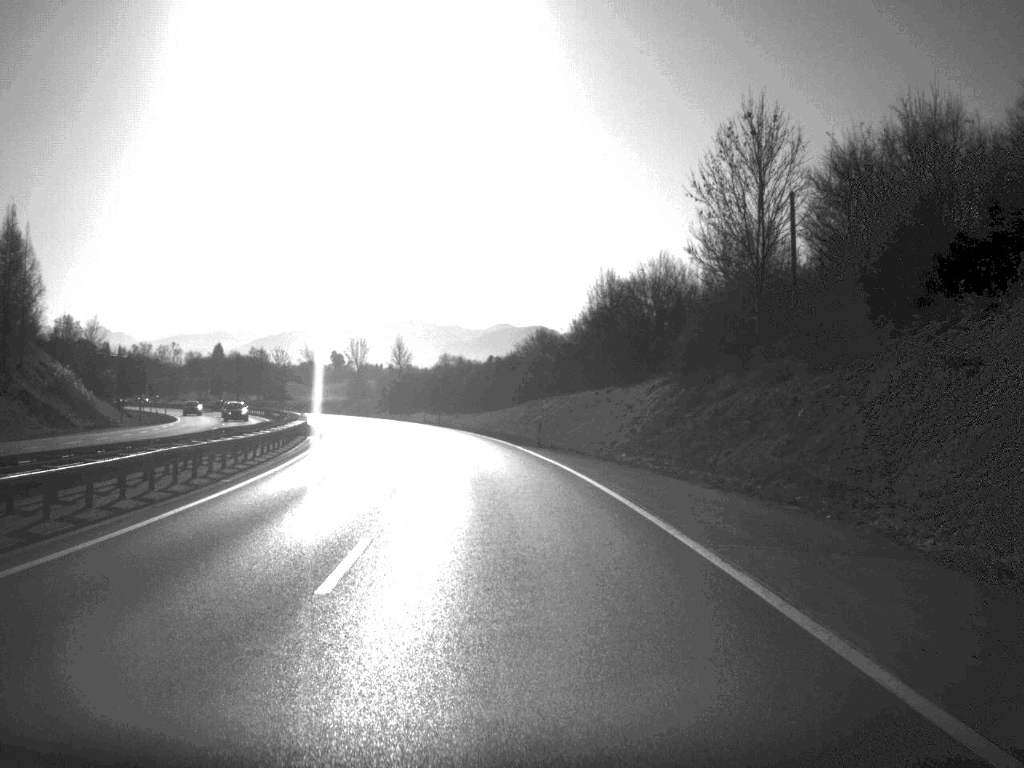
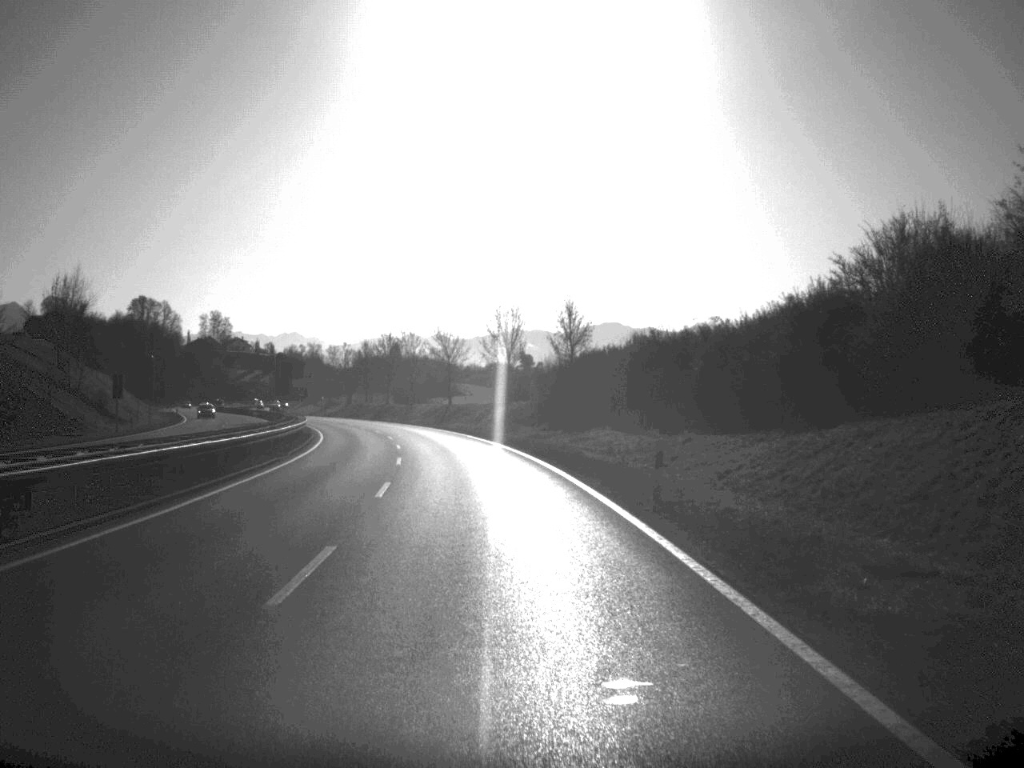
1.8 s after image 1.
(-4.6, +61.0) m; -9°
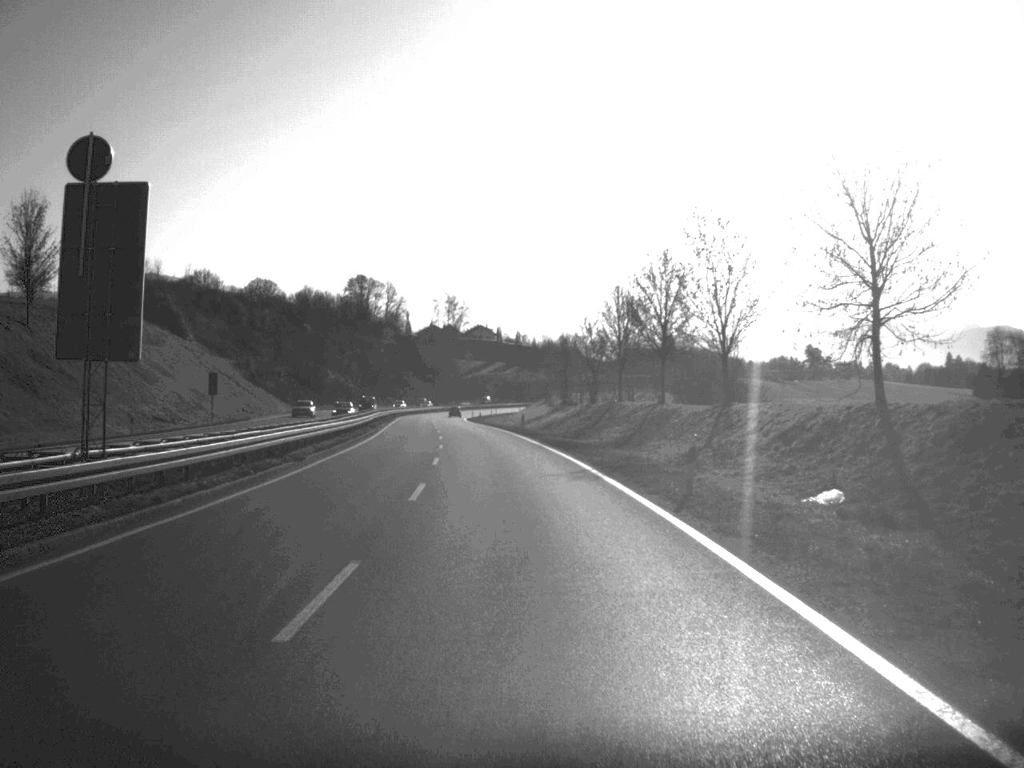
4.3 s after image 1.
(-9.5, +85.3) m; -12°
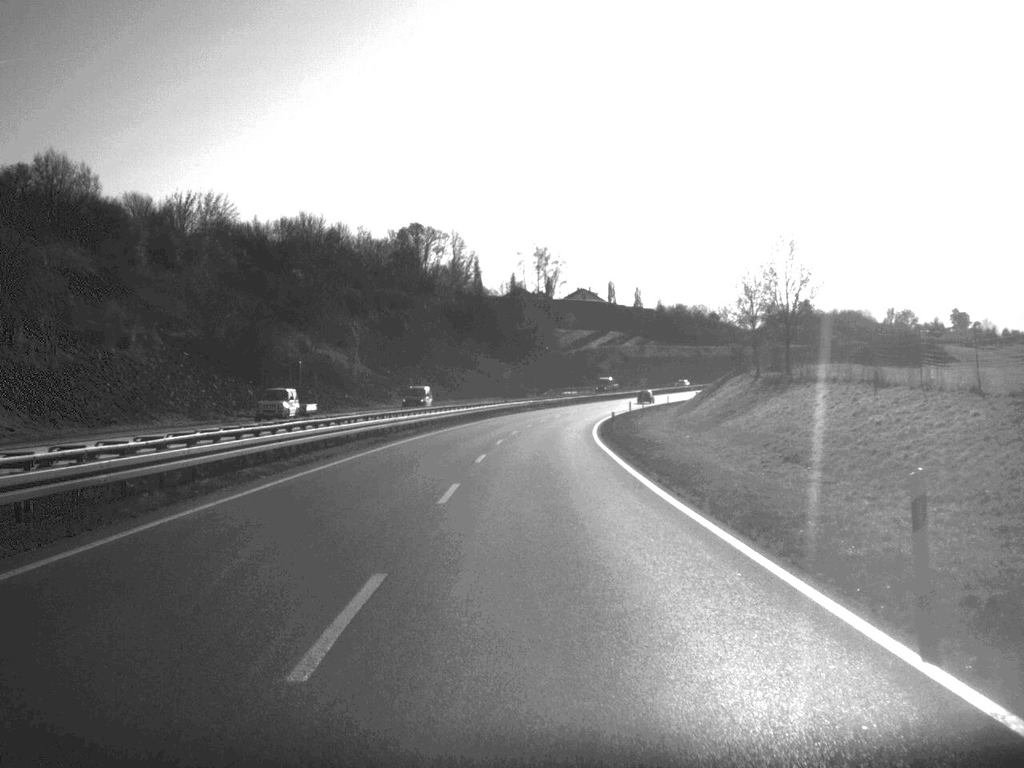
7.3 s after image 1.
(-6.5, +109.3) m; -4°
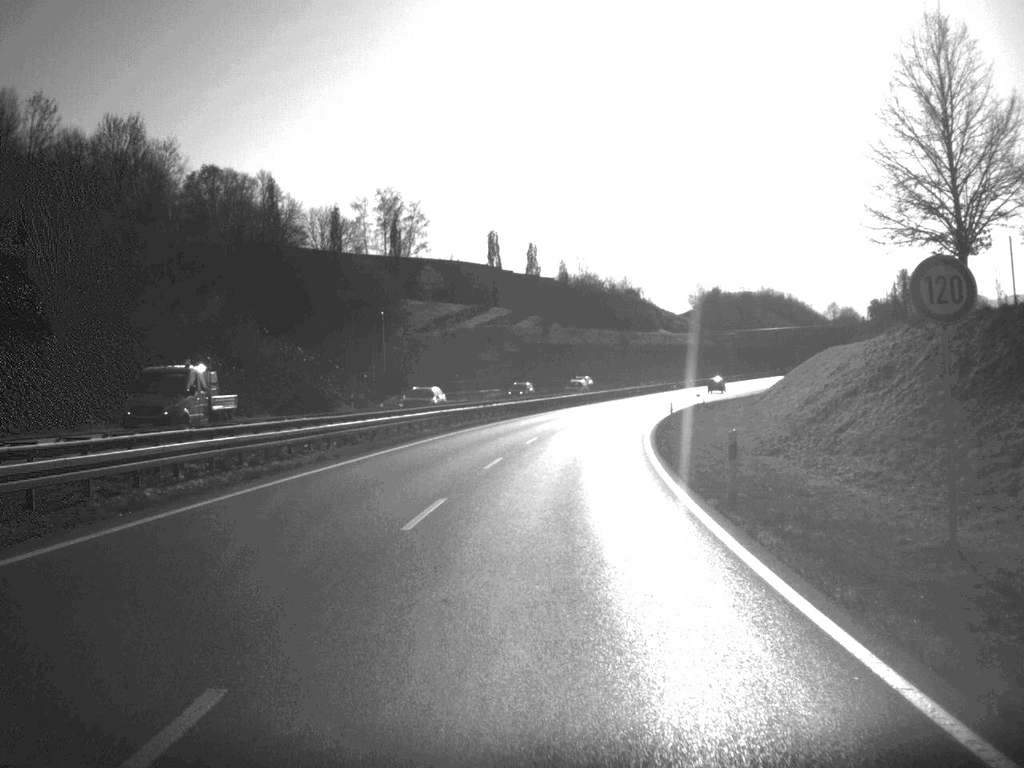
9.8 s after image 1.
(+3.5, +87.9) m; +6°
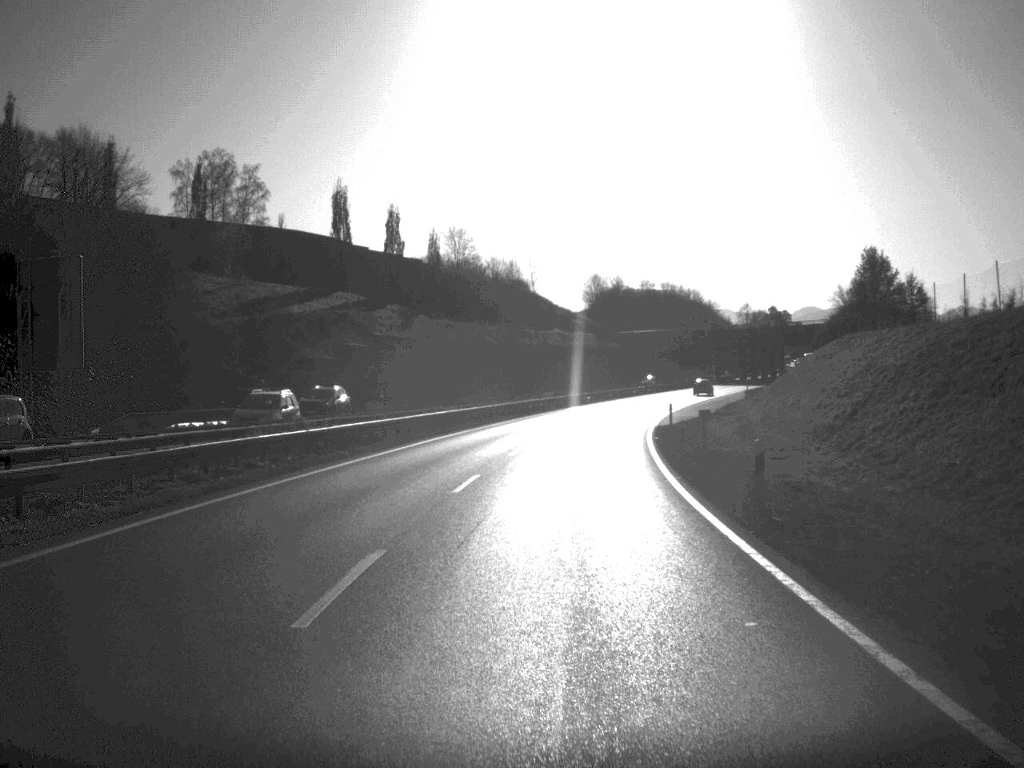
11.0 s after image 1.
(+2.0, +41.6) m; +6°
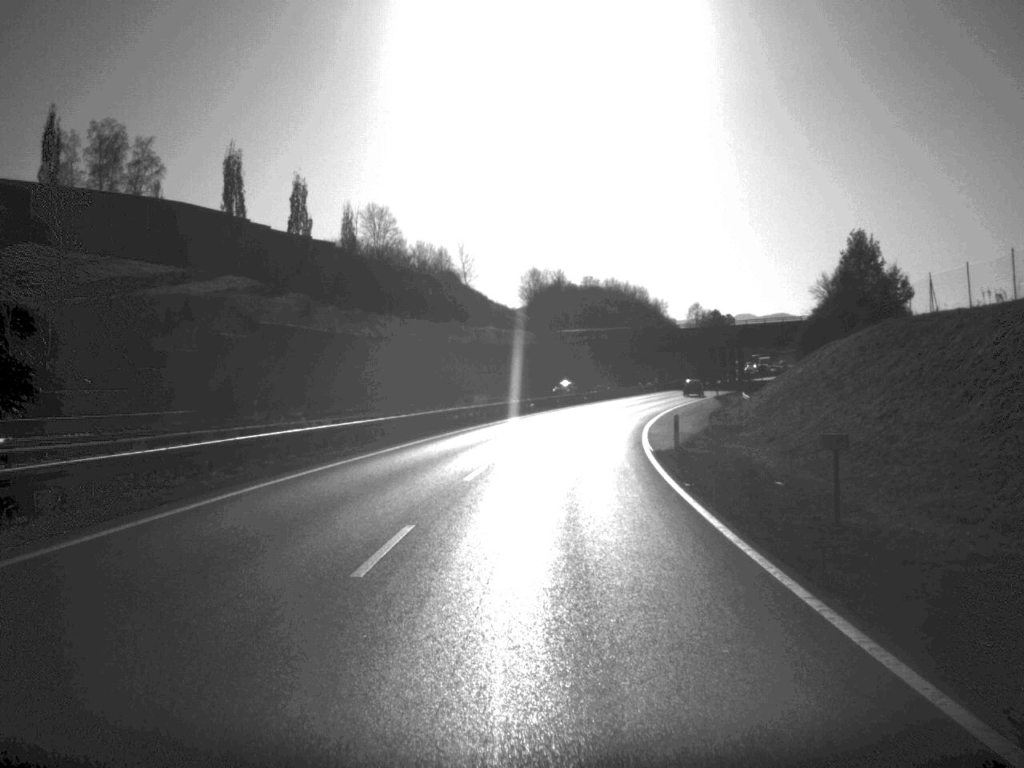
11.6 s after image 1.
(+0.5, +21.1) m; +3°
